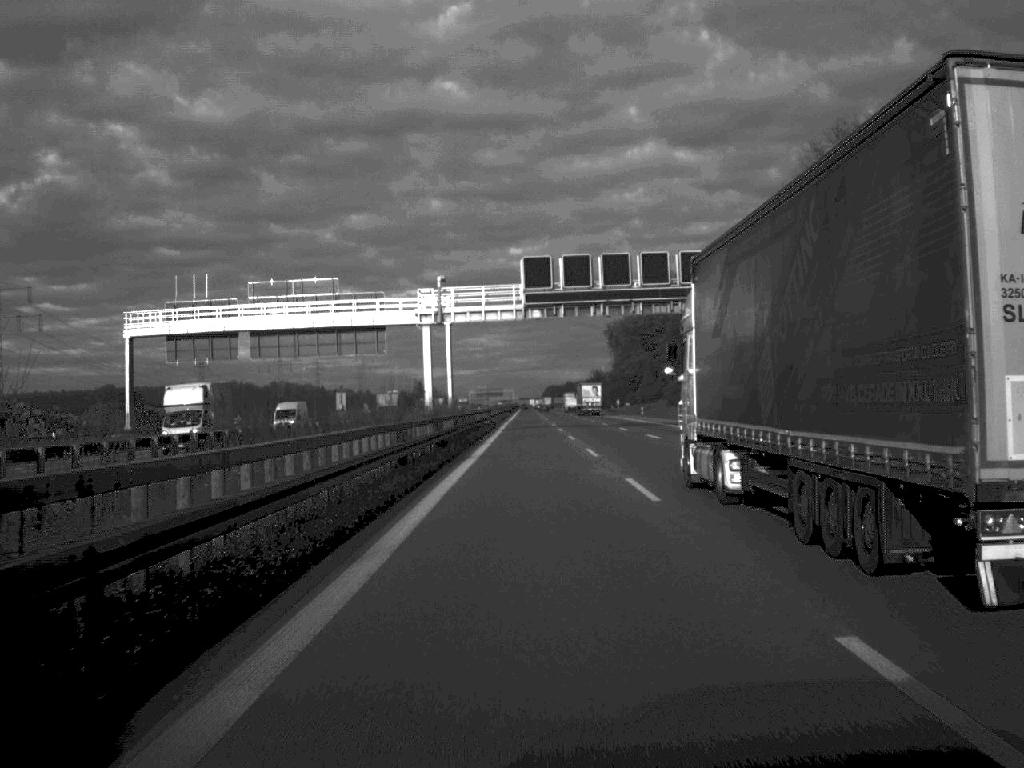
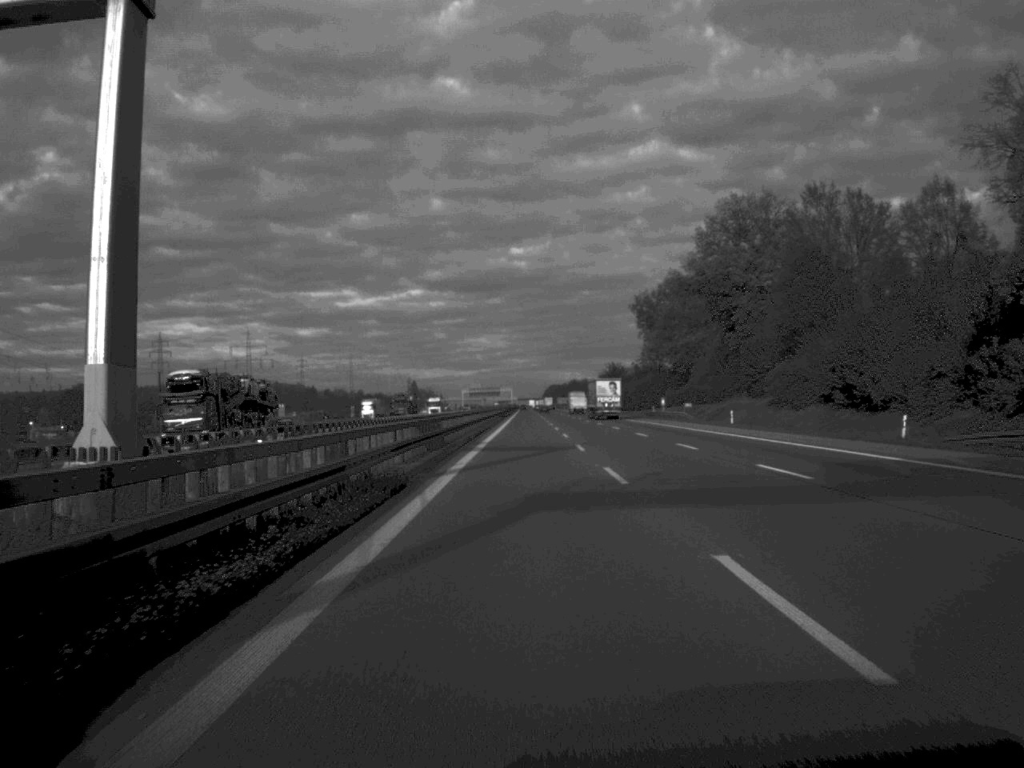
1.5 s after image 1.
(0.0, +66.5) m; 0°
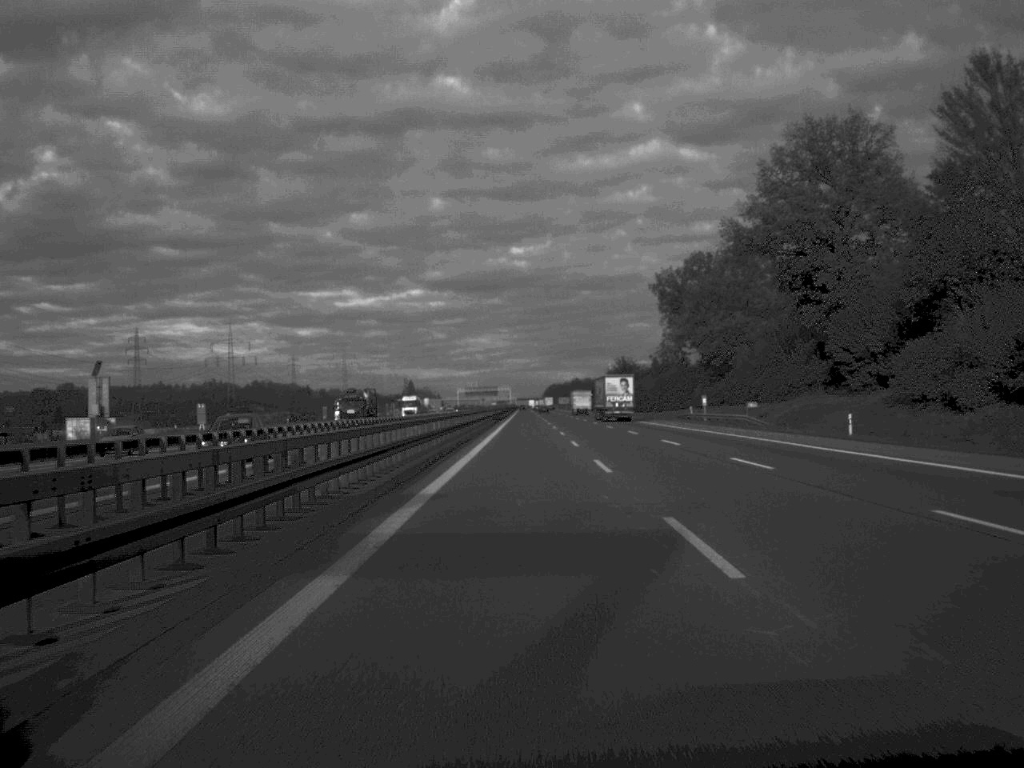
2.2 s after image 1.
(0.0, +31.7) m; 0°
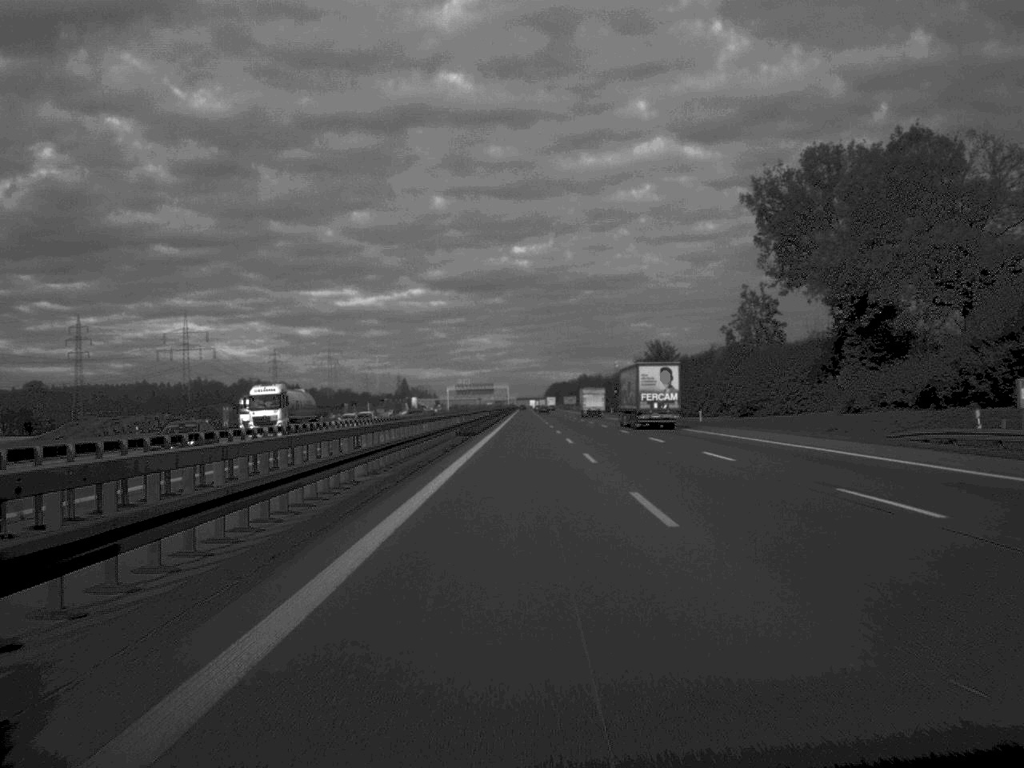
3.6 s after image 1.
(0.0, +66.5) m; 0°
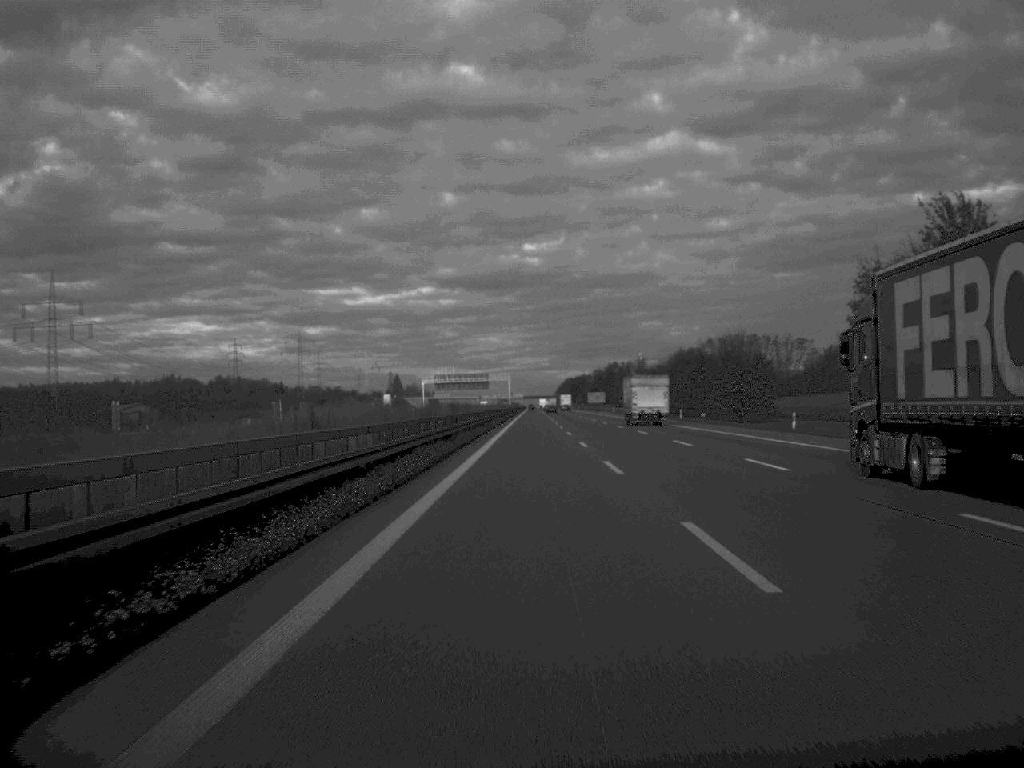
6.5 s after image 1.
(-0.4, +131.5) m; 0°
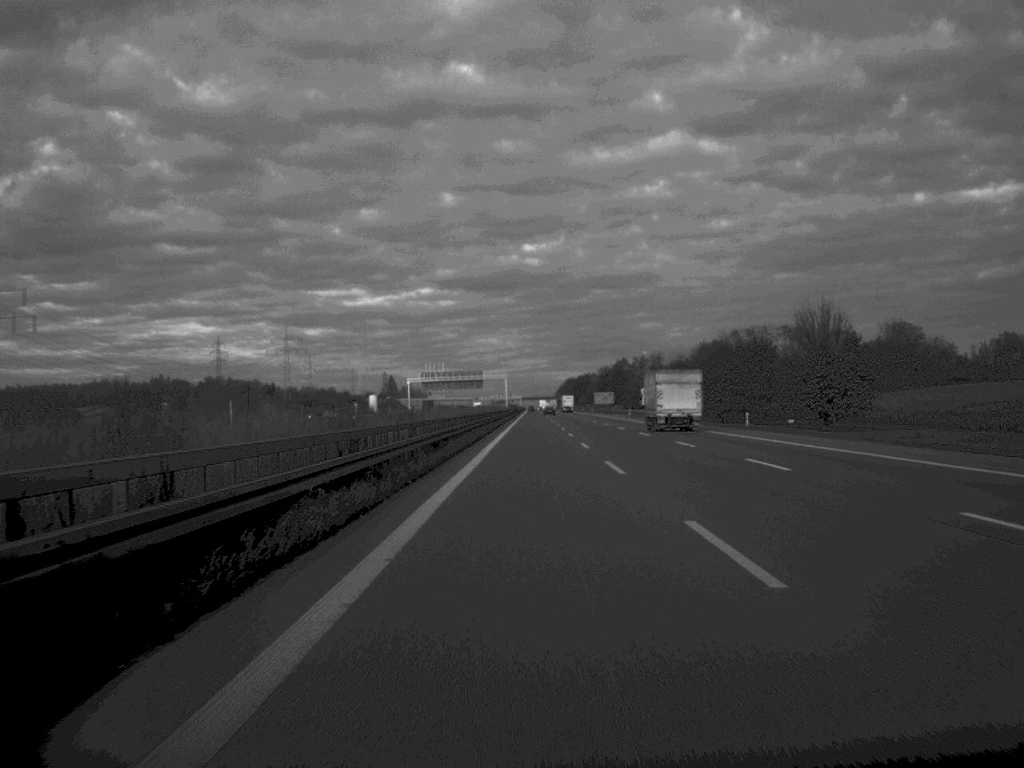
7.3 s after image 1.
(0.0, +34.8) m; 0°
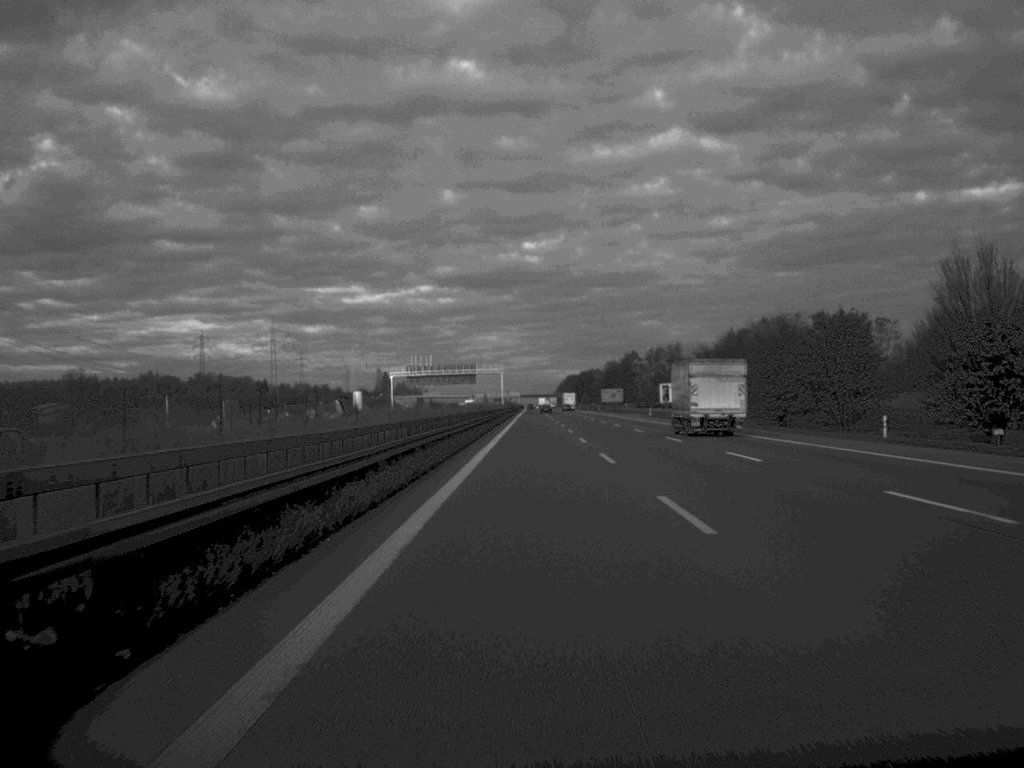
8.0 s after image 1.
(0.0, +31.7) m; 0°
